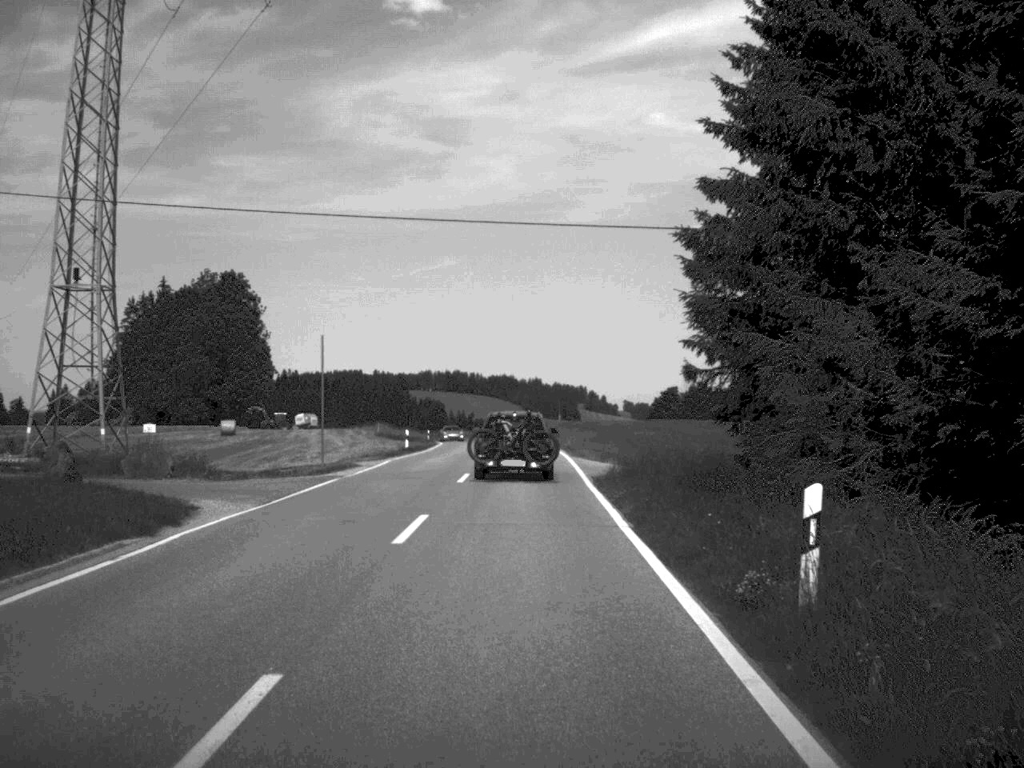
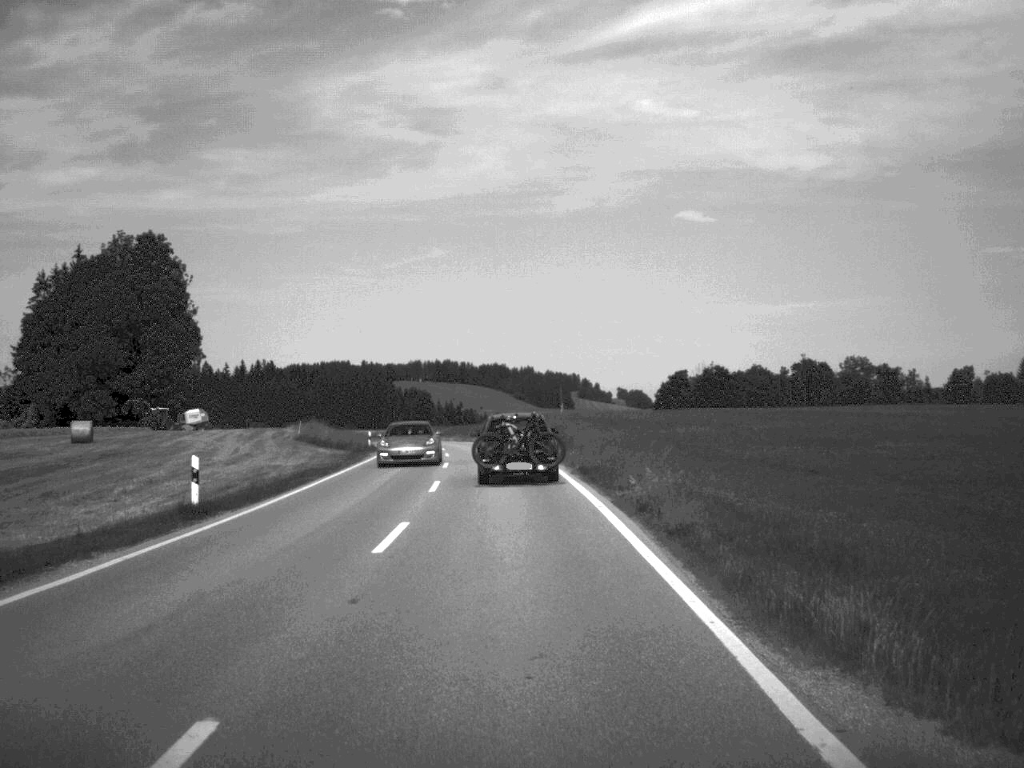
(+0.1, +36.7) m; 0°
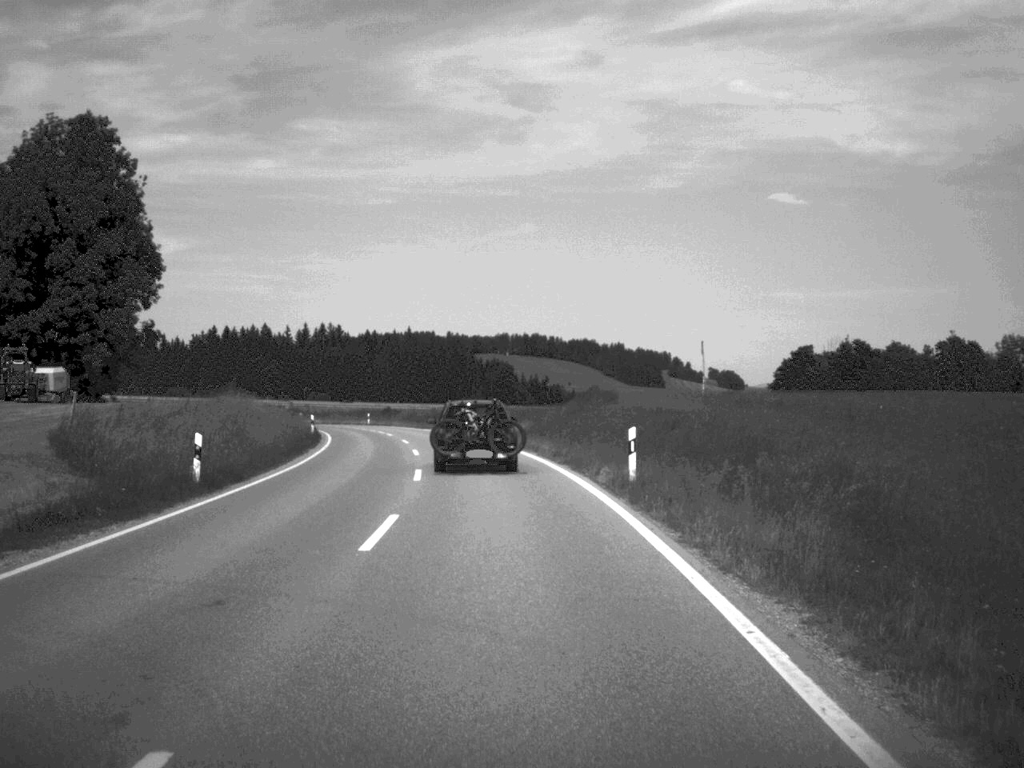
(-1.4, +48.7) m; -4°
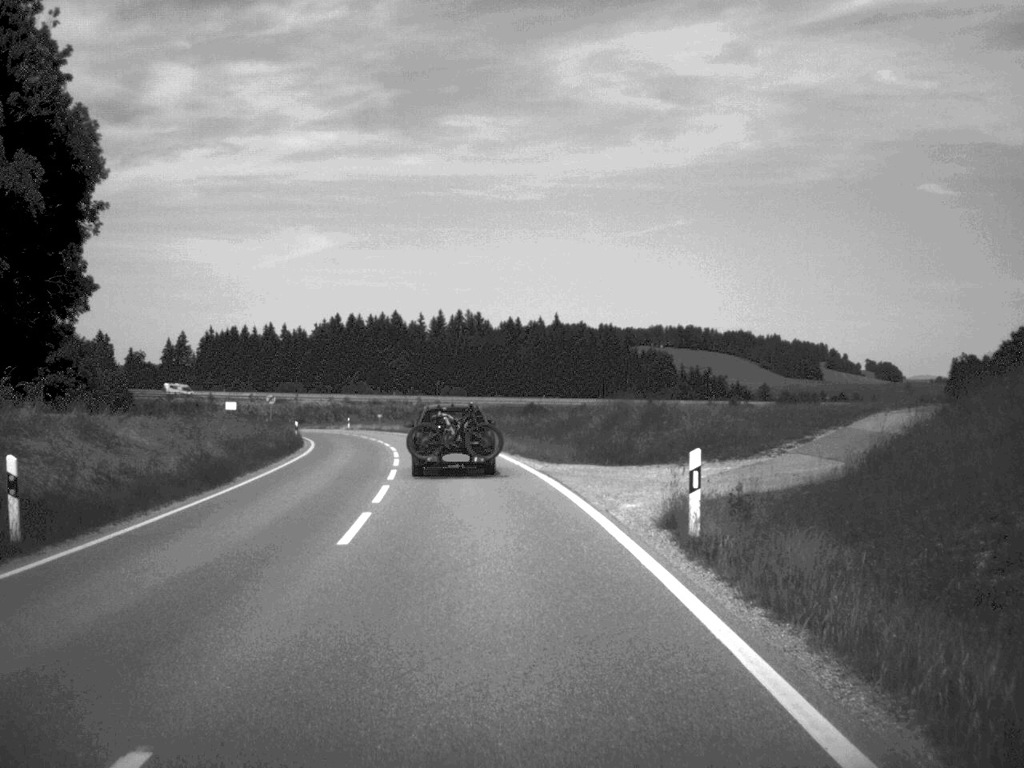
(-2.5, +46.4) m; -7°
